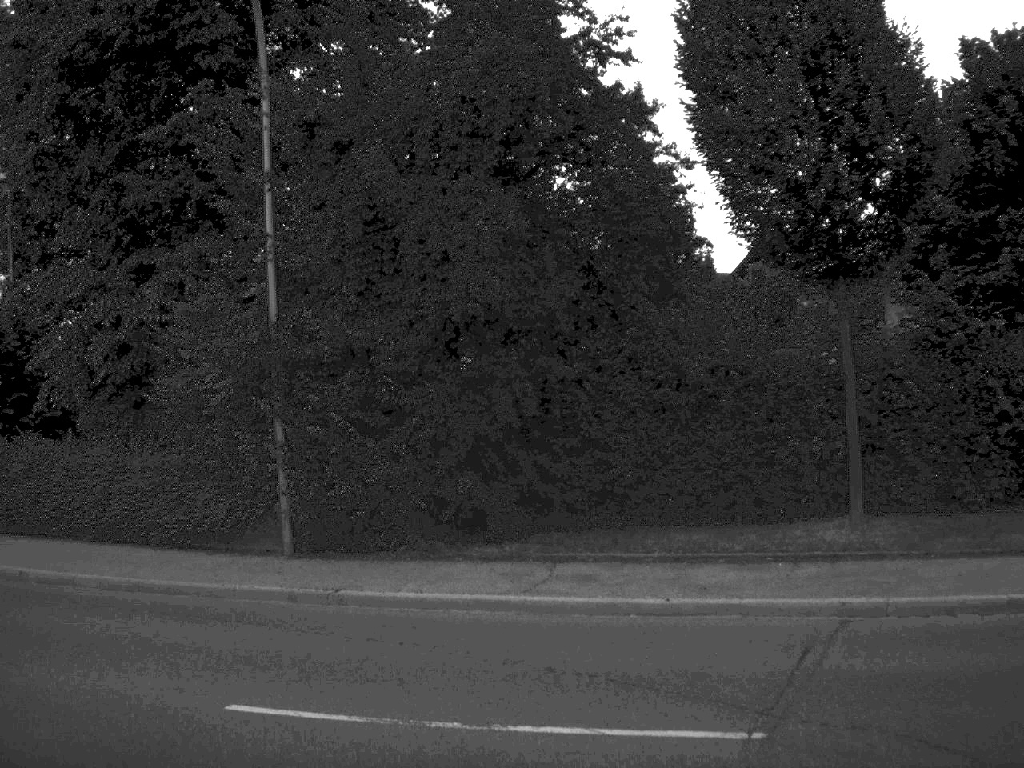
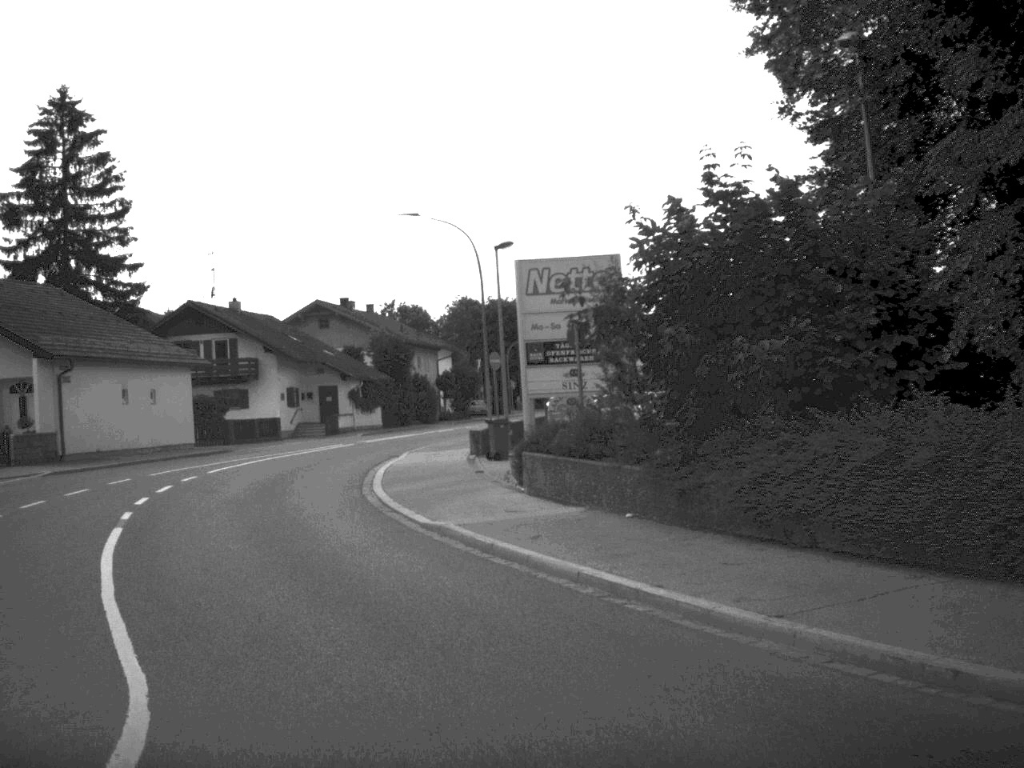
(-2.3, +6.4) m; -37°
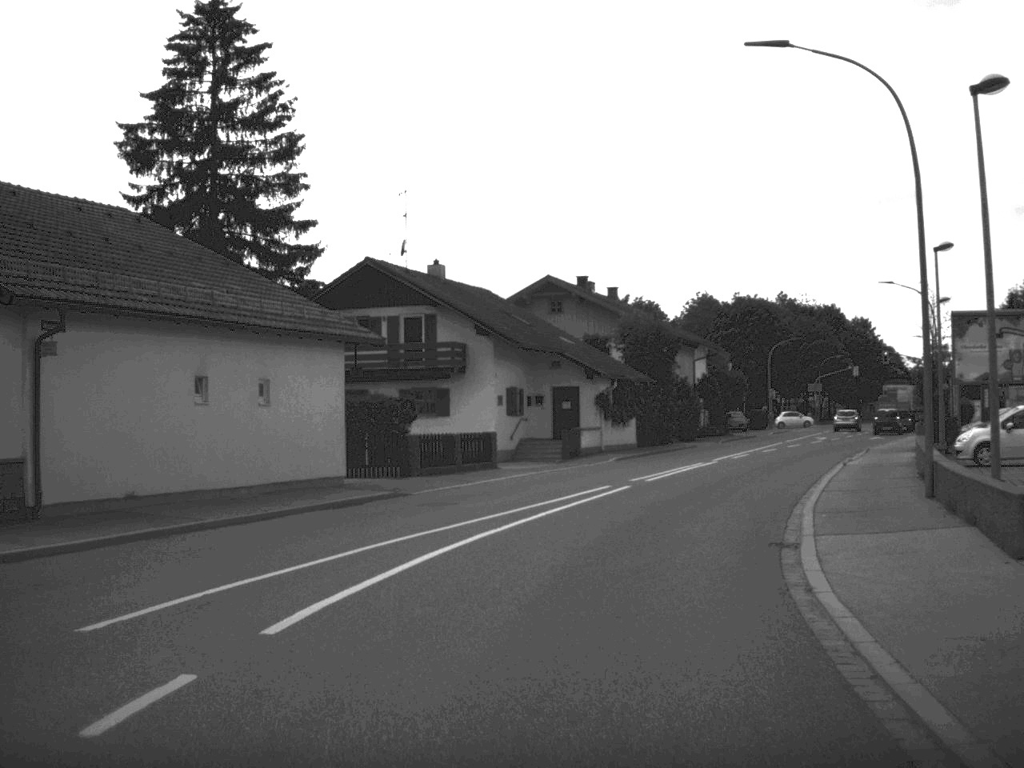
(-3.7, +19.8) m; -9°
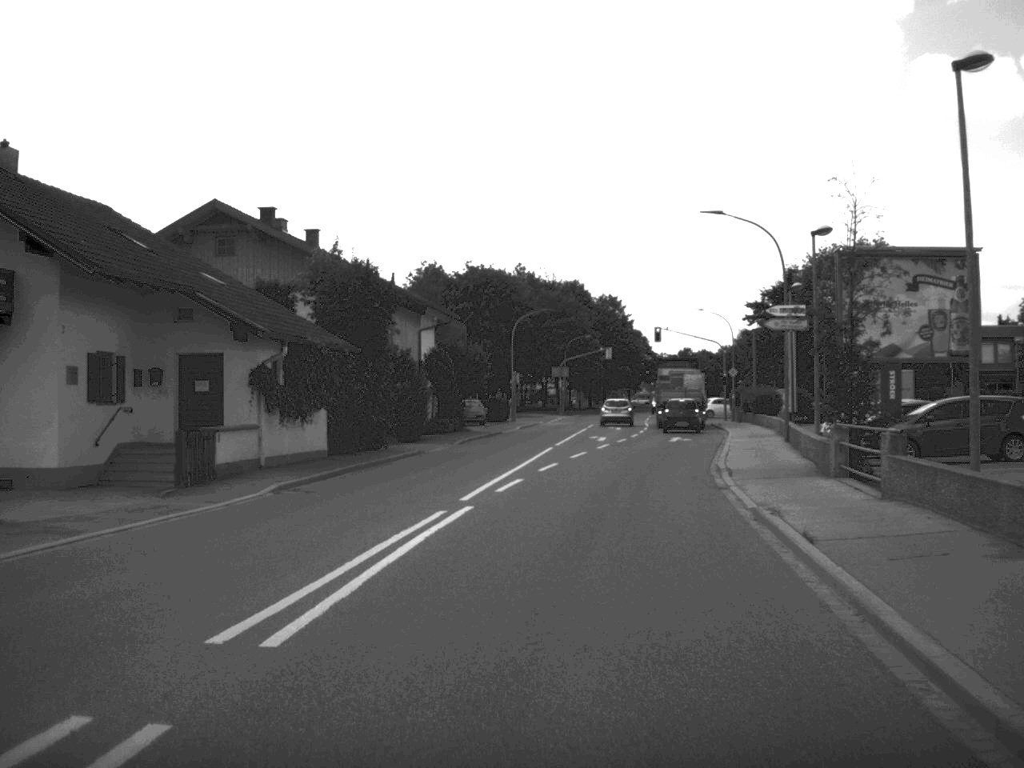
(+2.1, +19.4) m; +12°
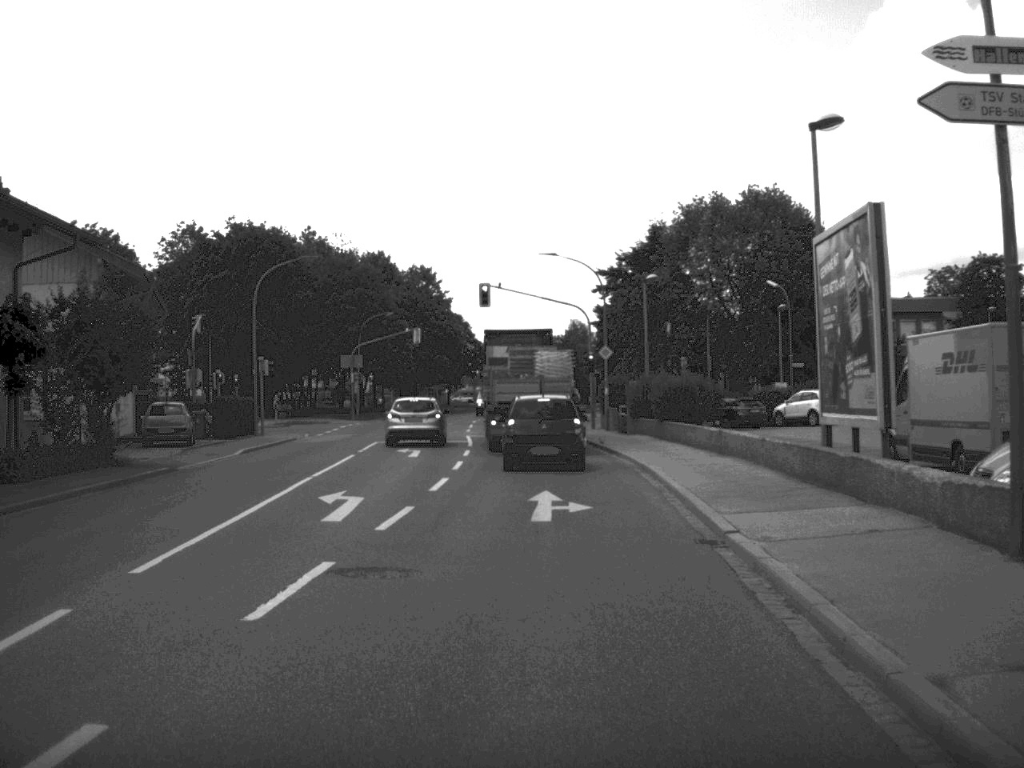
(+2.5, +29.5) m; +8°
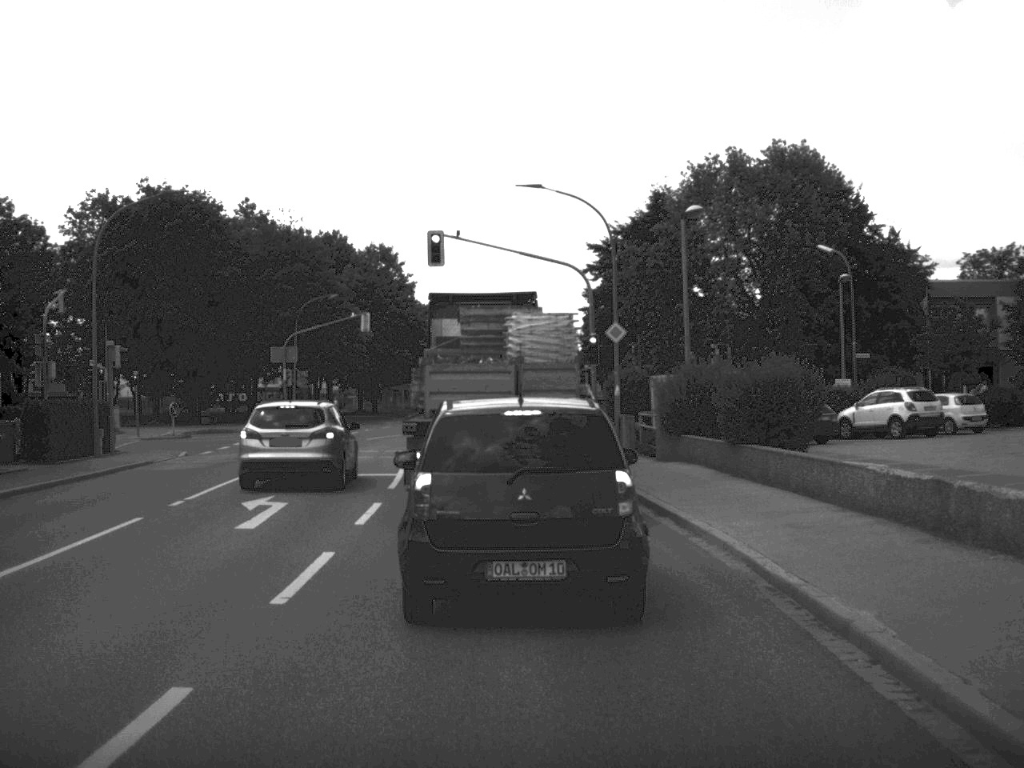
(+0.2, +16.8) m; +1°
